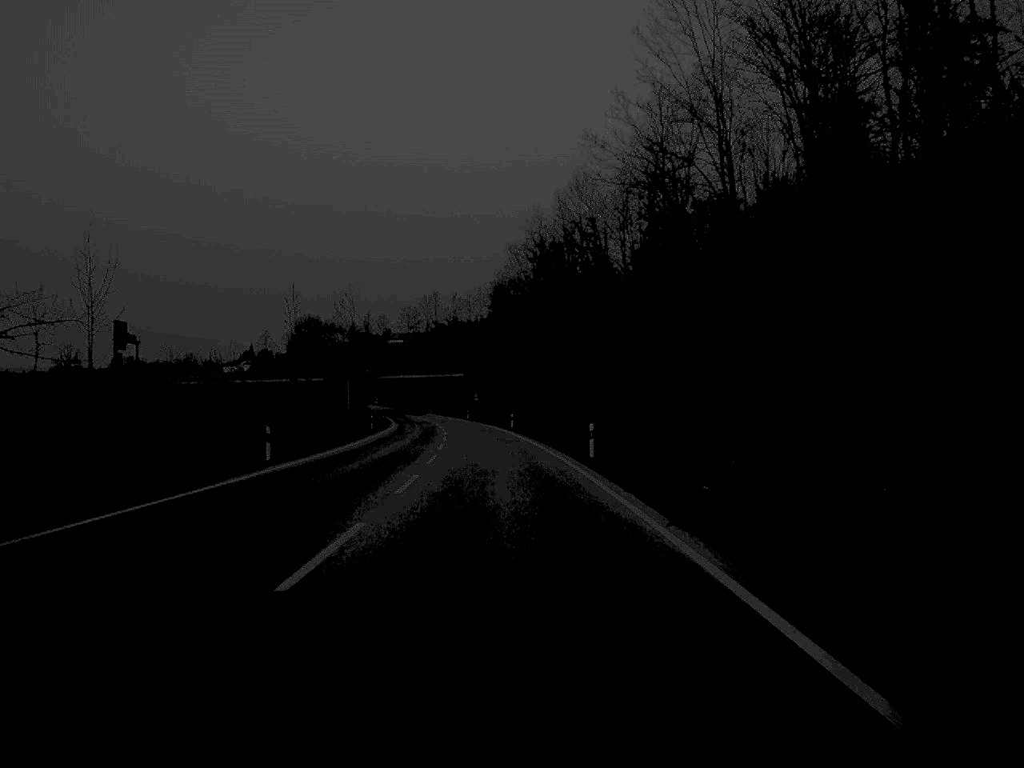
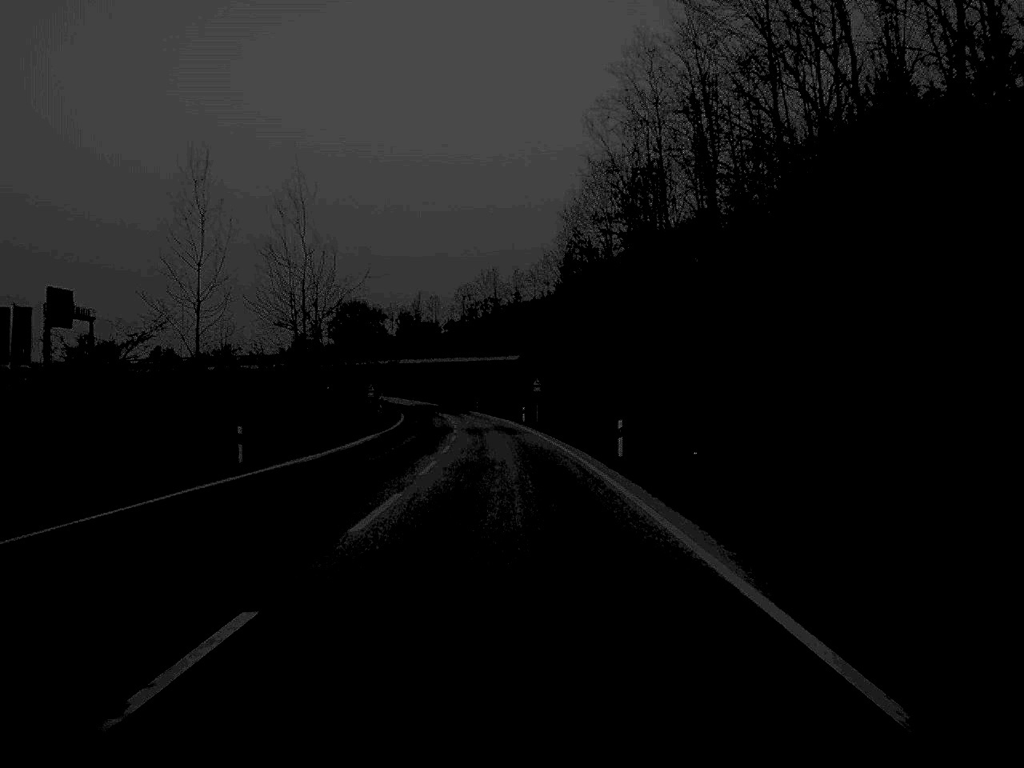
(-1.5, +57.0) m; -3°
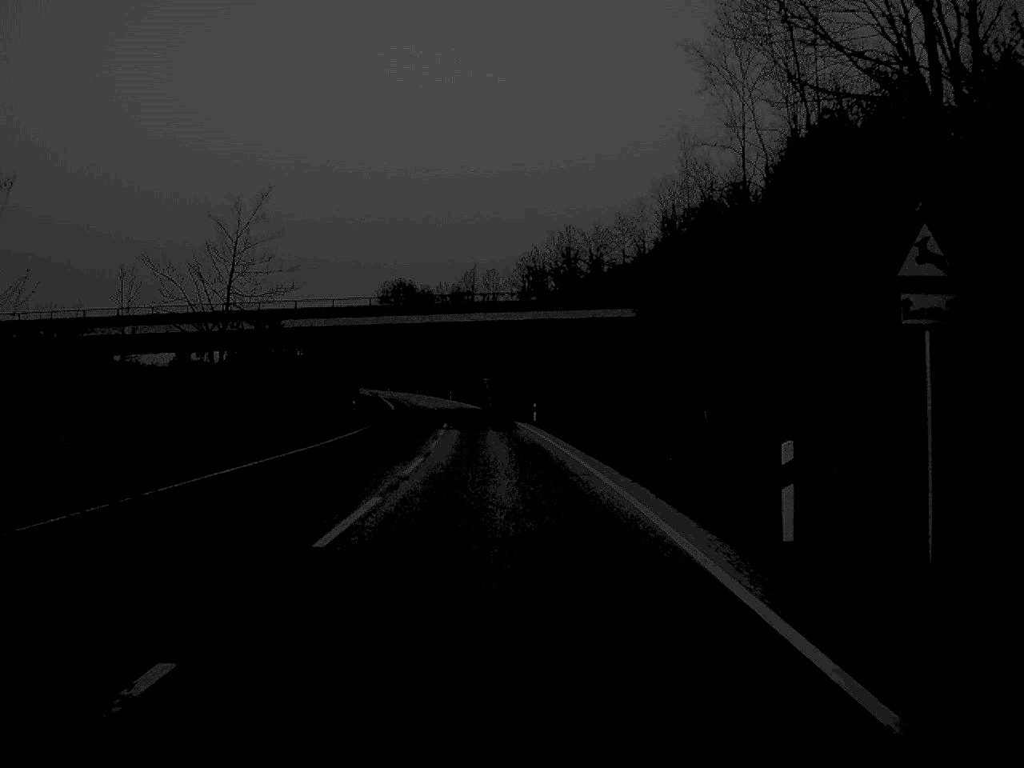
(-2.0, +75.3) m; -3°
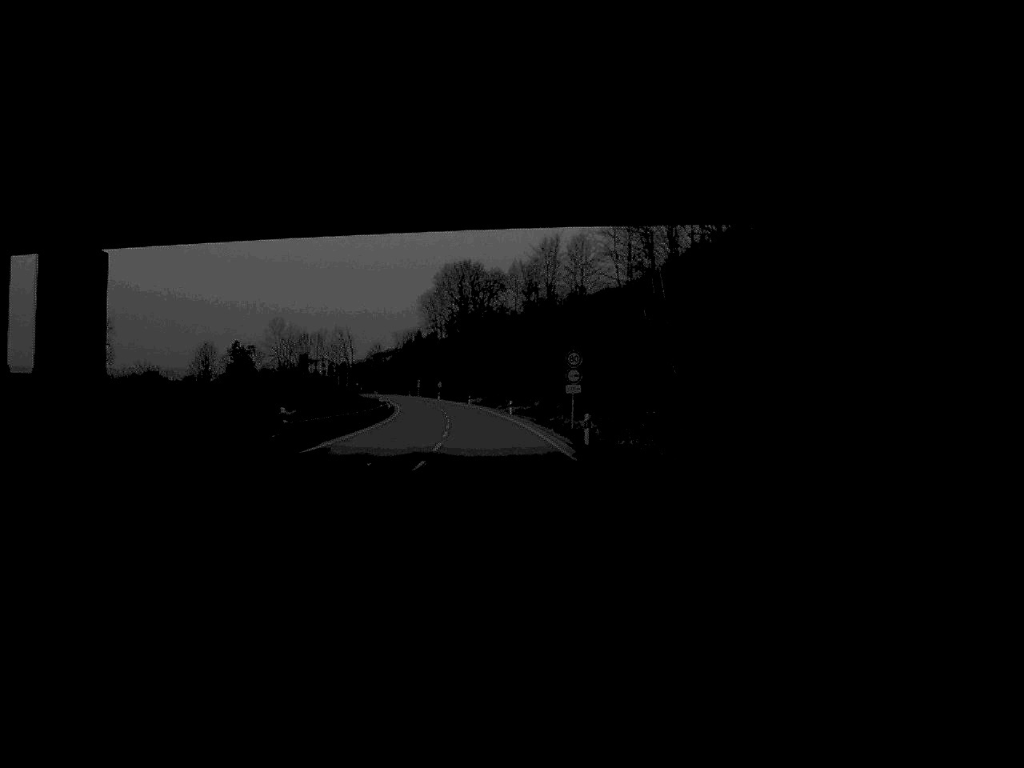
(-2.2, +72.6) m; -4°
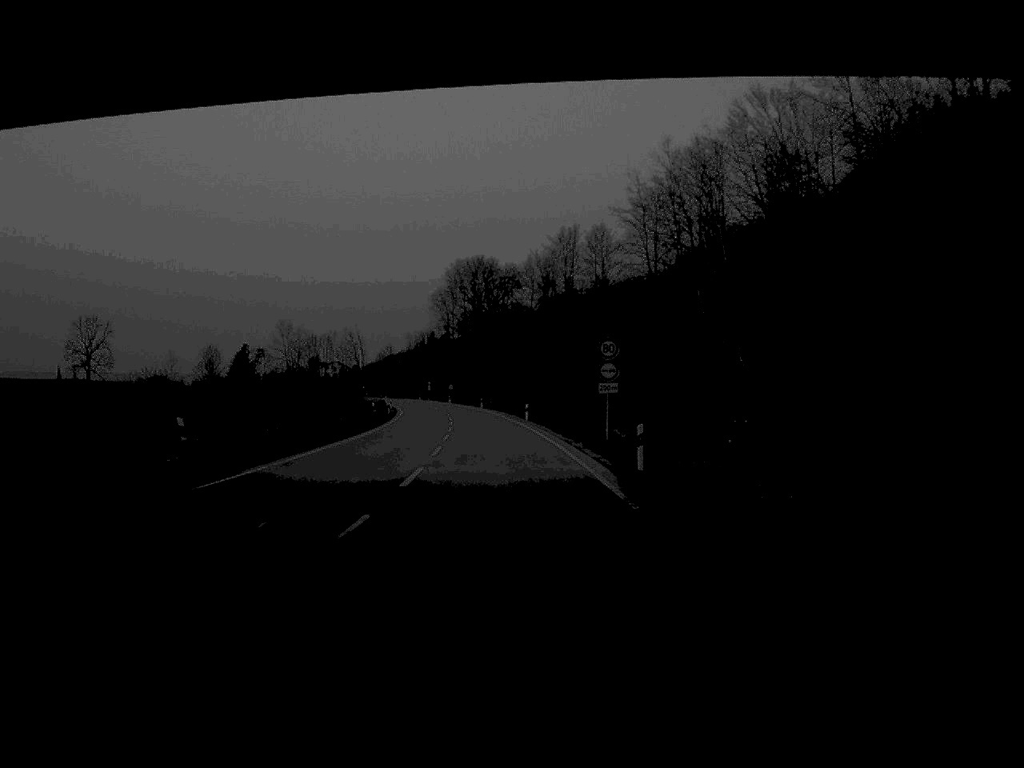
(-0.1, +14.3) m; -1°
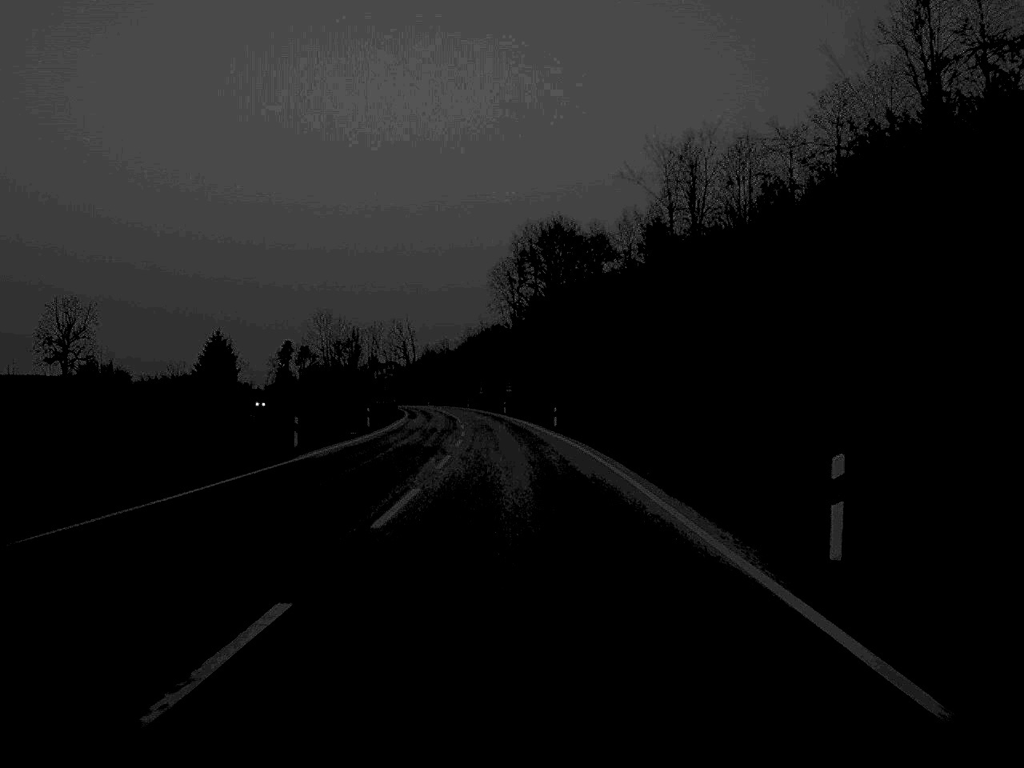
(-2.1, +69.7) m; -3°
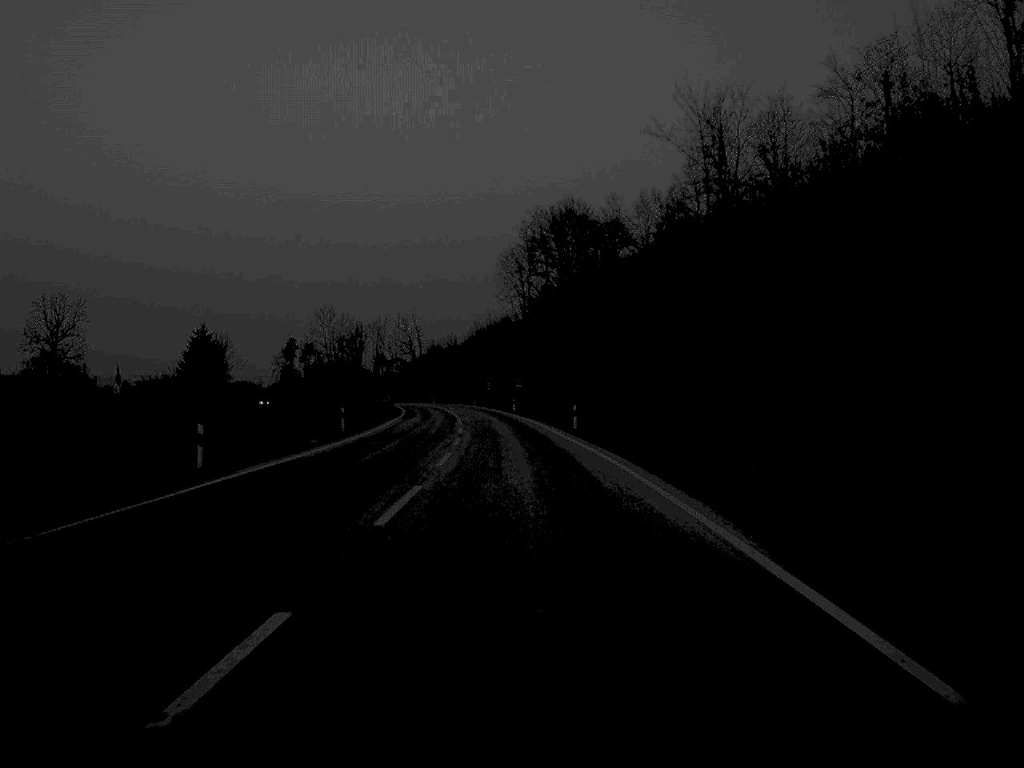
(-0.1, +13.0) m; 0°
